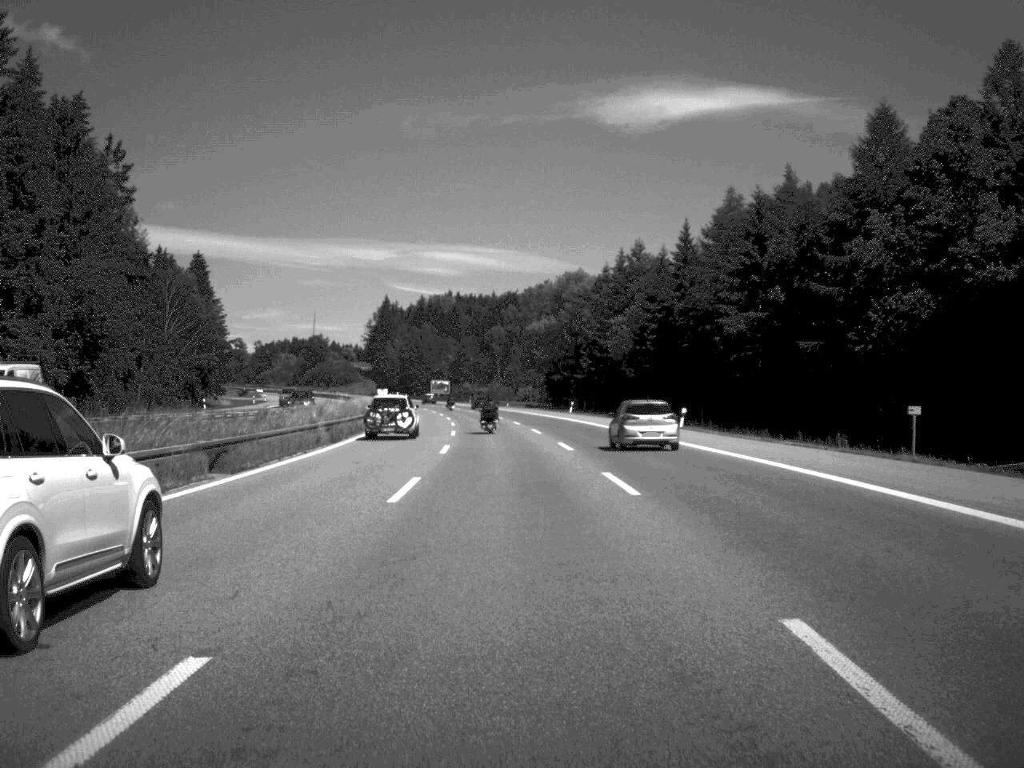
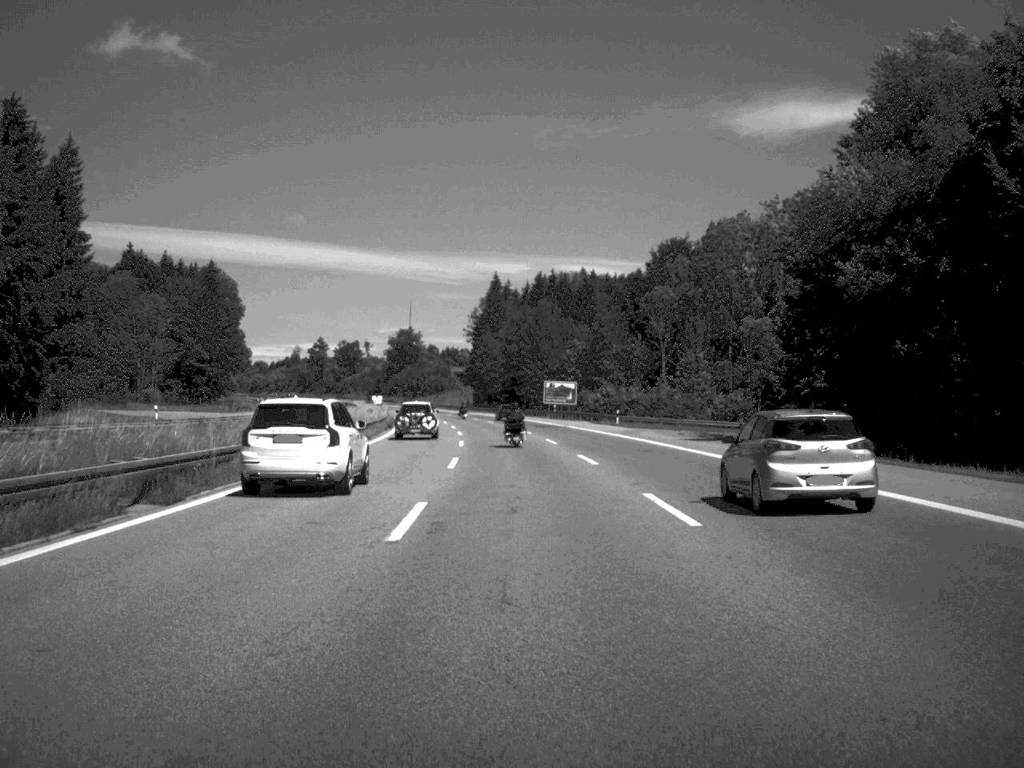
(-5.6, +106.7) m; -6°
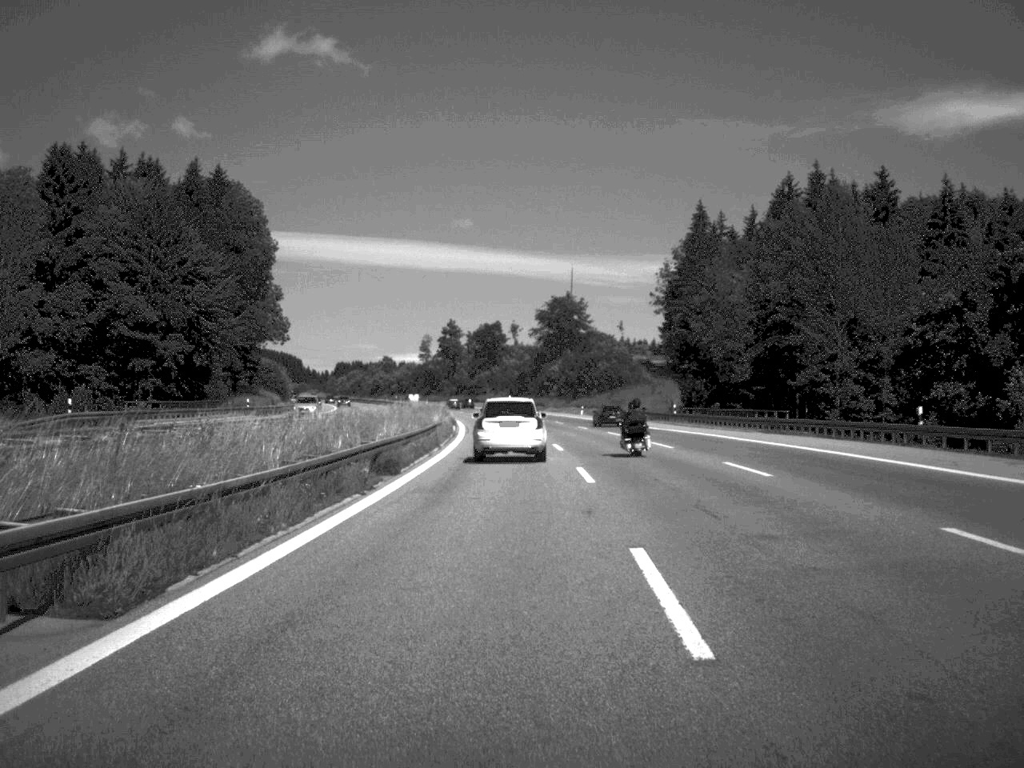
(-8.3, +110.1) m; -8°
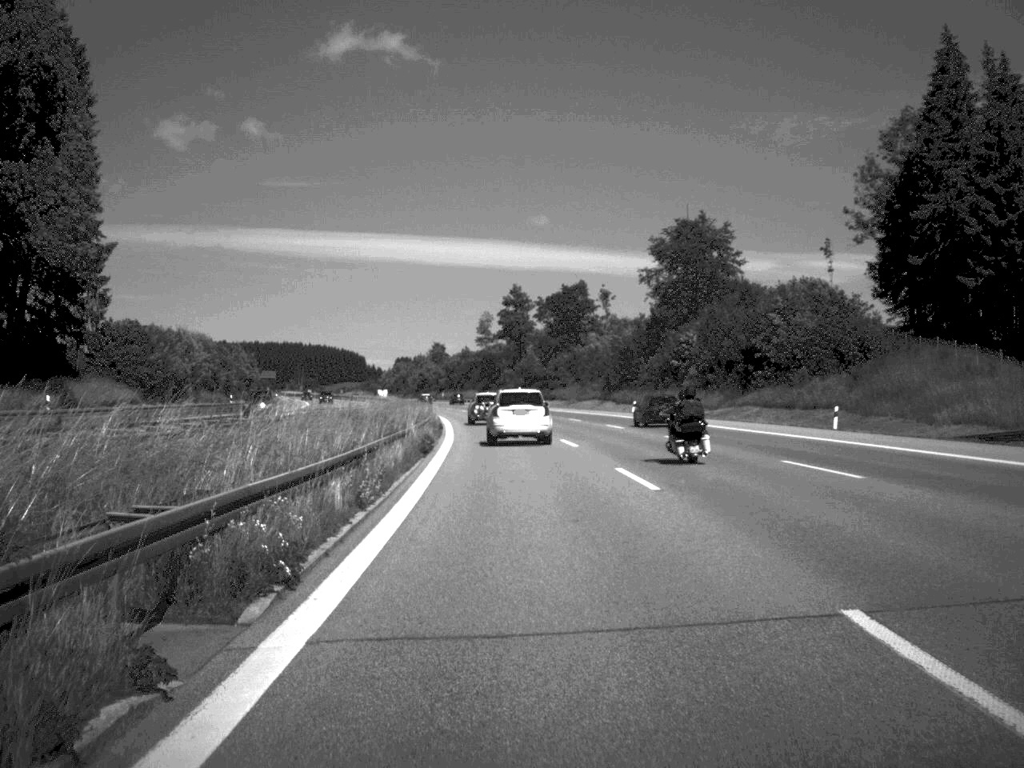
(-3.1, +90.0) m; -4°
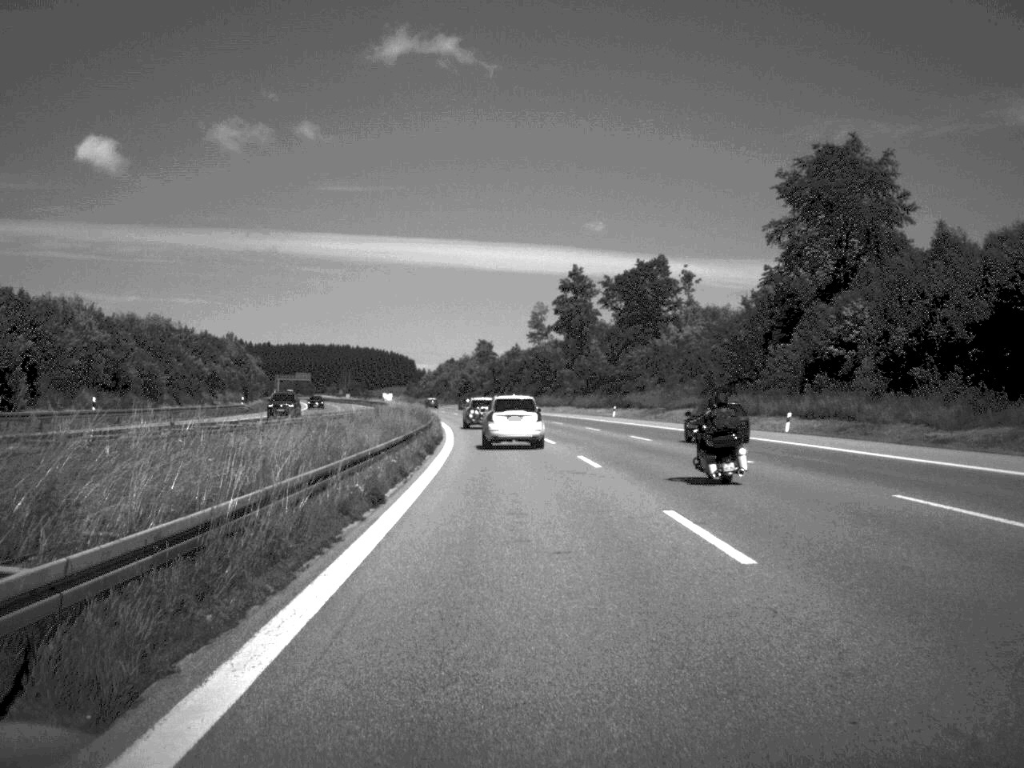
(-1.0, +42.4) m; -3°
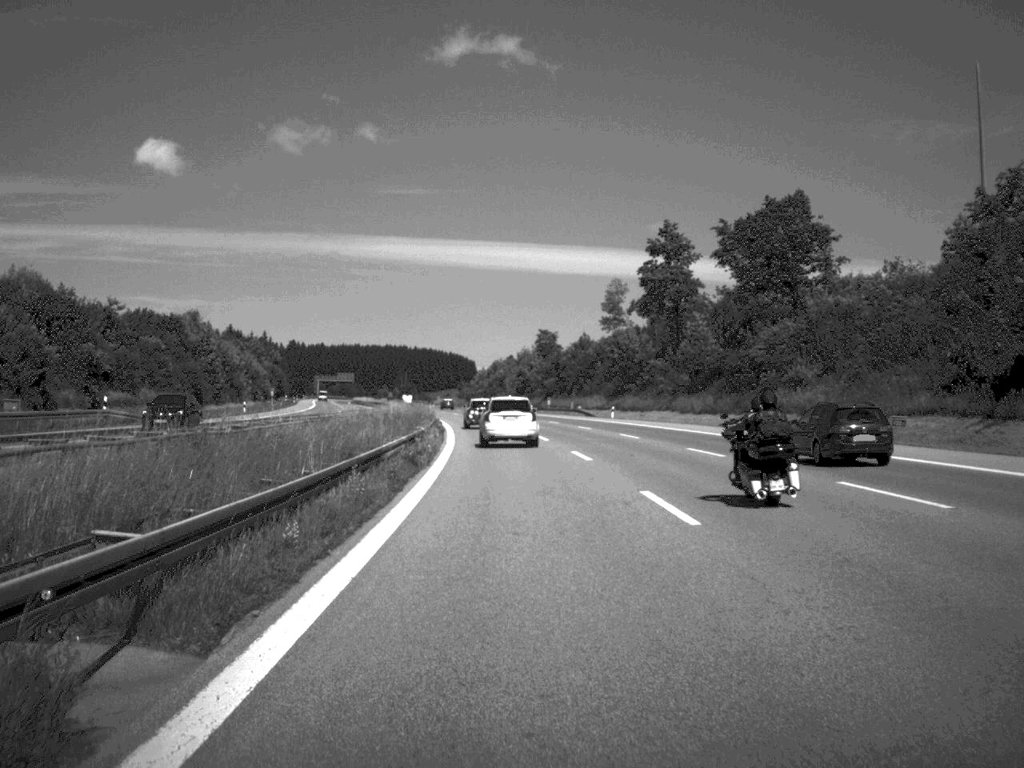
(-1.3, +47.6) m; -3°
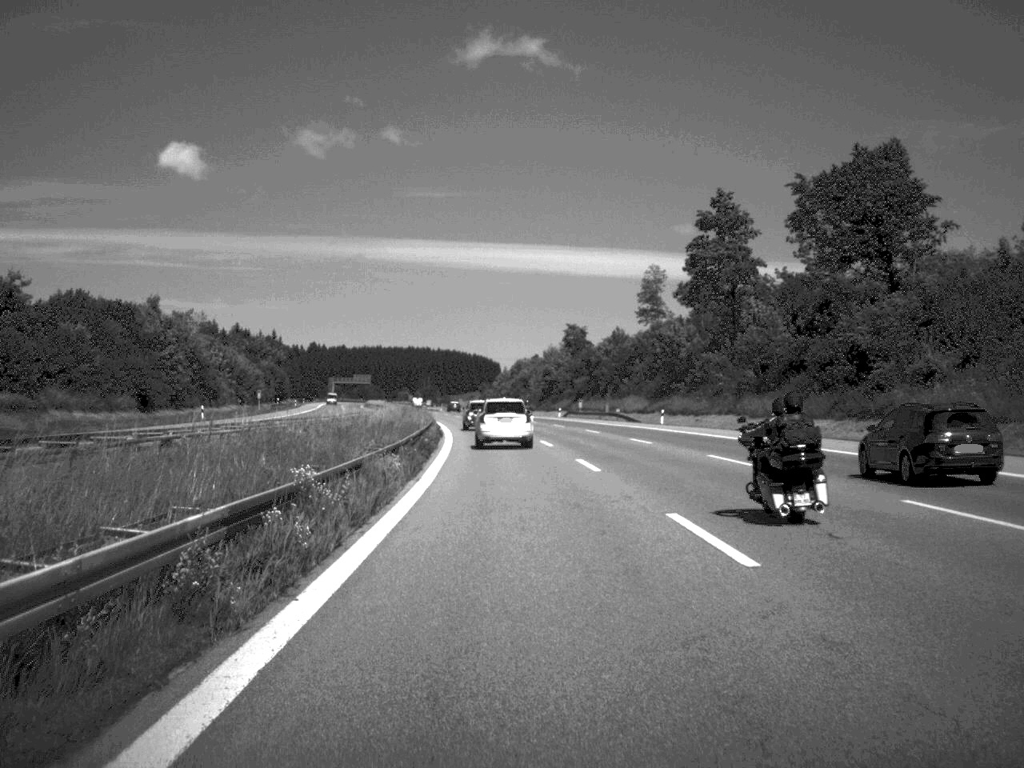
(-0.2, +21.4) m; -1°
